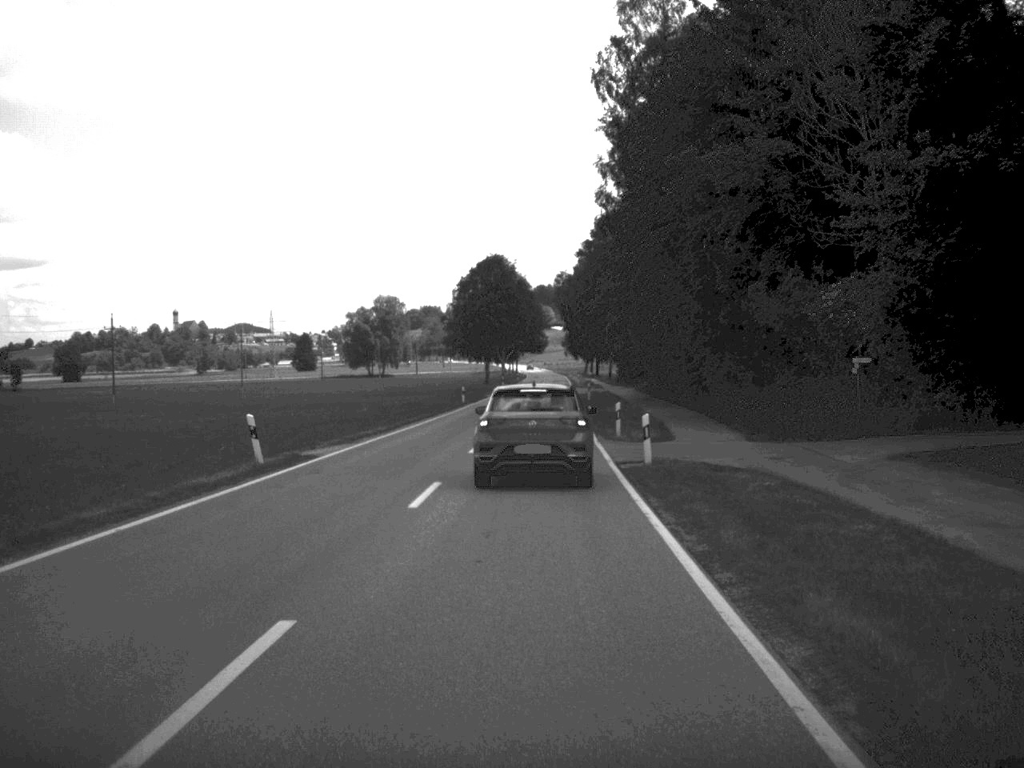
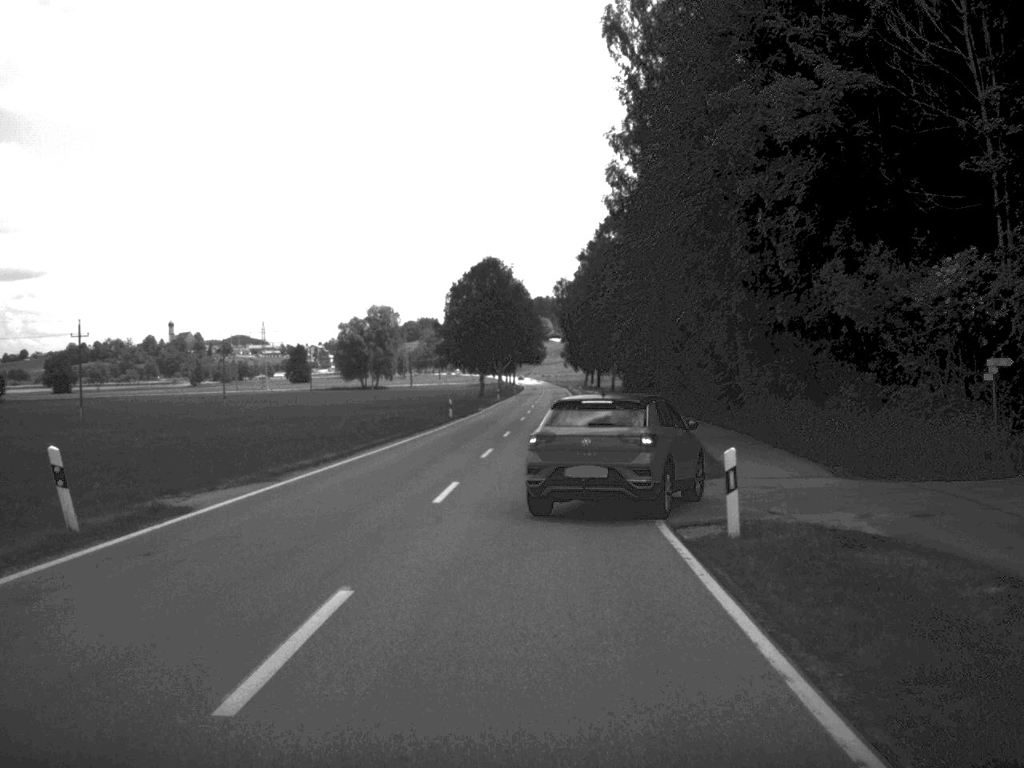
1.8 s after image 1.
(0.0, +9.9) m; 0°
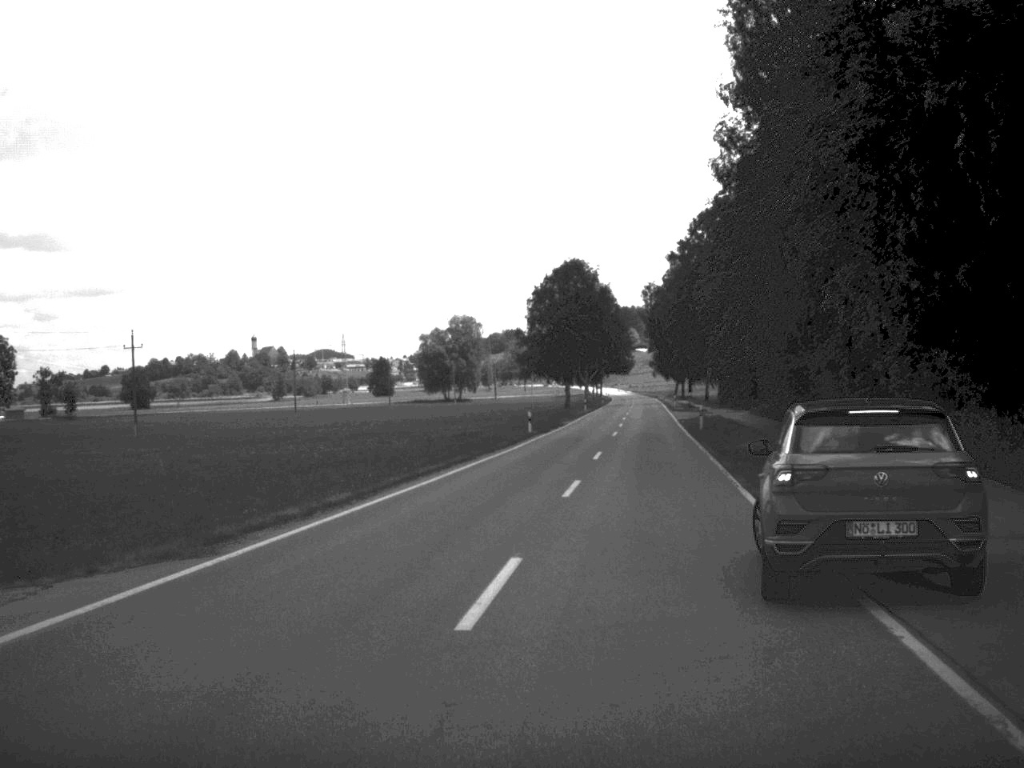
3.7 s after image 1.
(-0.2, +9.4) m; -4°
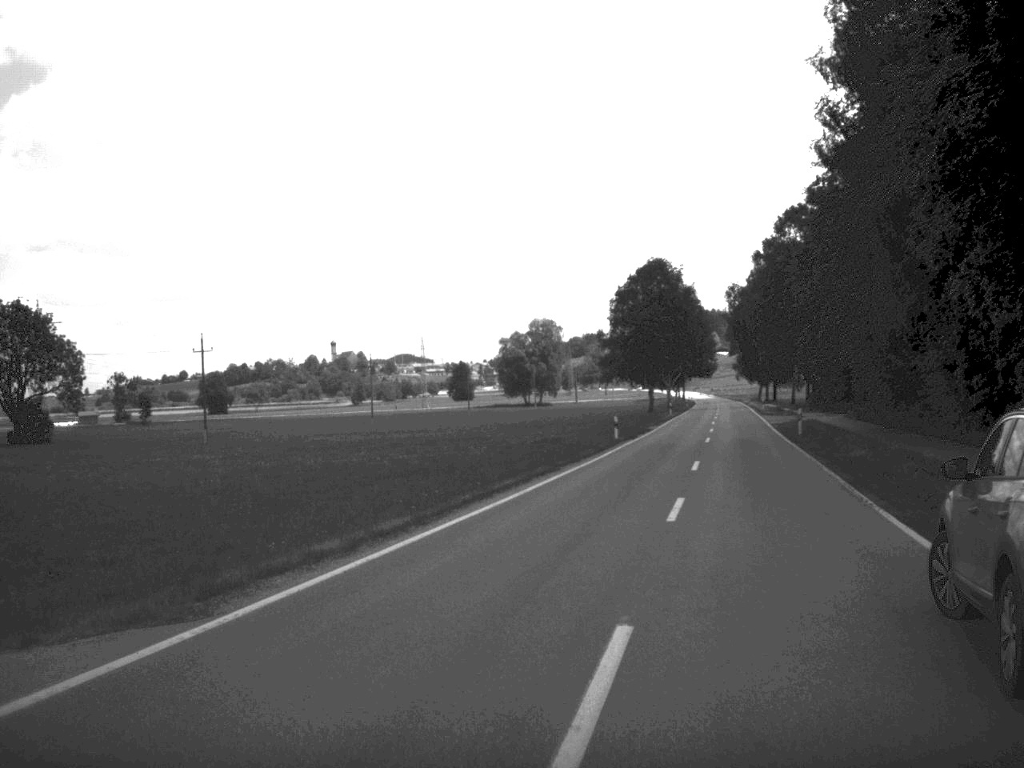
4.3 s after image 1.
(-0.1, +3.7) m; -4°
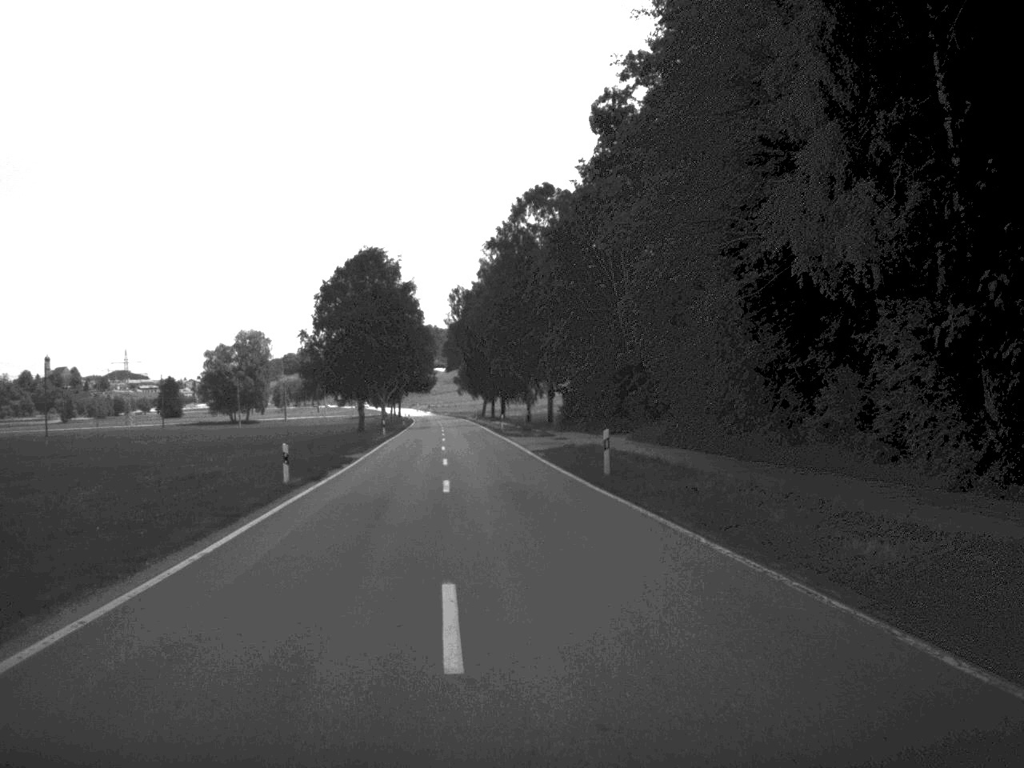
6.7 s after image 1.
(+2.2, +21.1) m; +13°
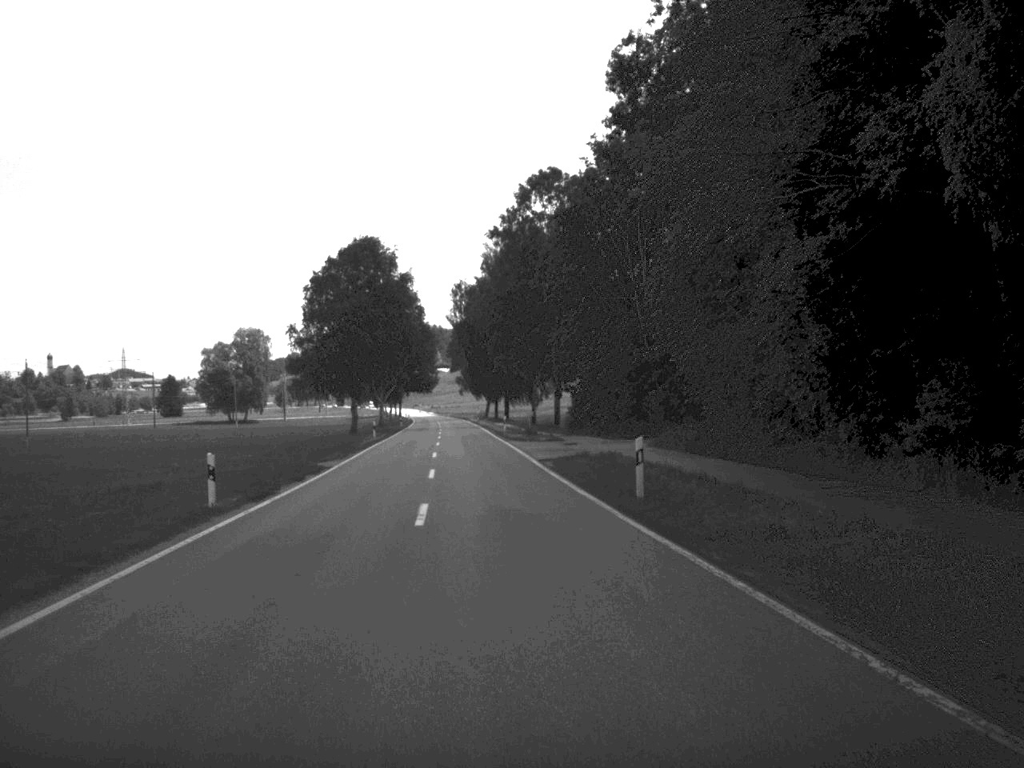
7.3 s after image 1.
(0.0, +7.3) m; 0°
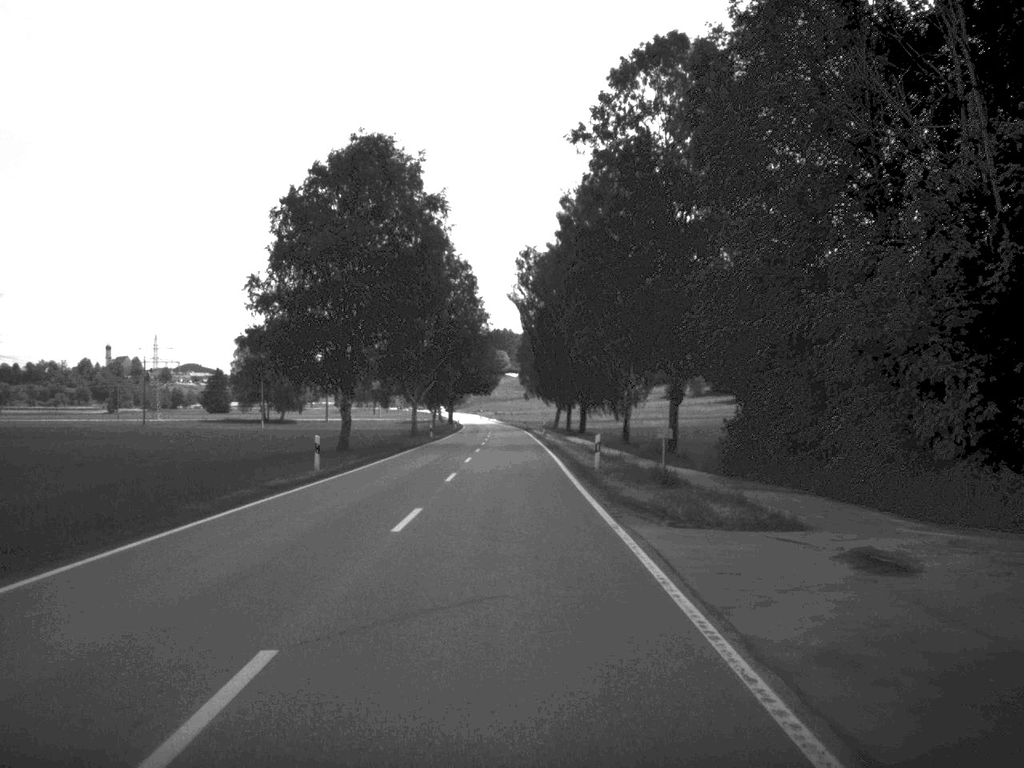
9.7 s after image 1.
(-1.2, +37.8) m; -3°
